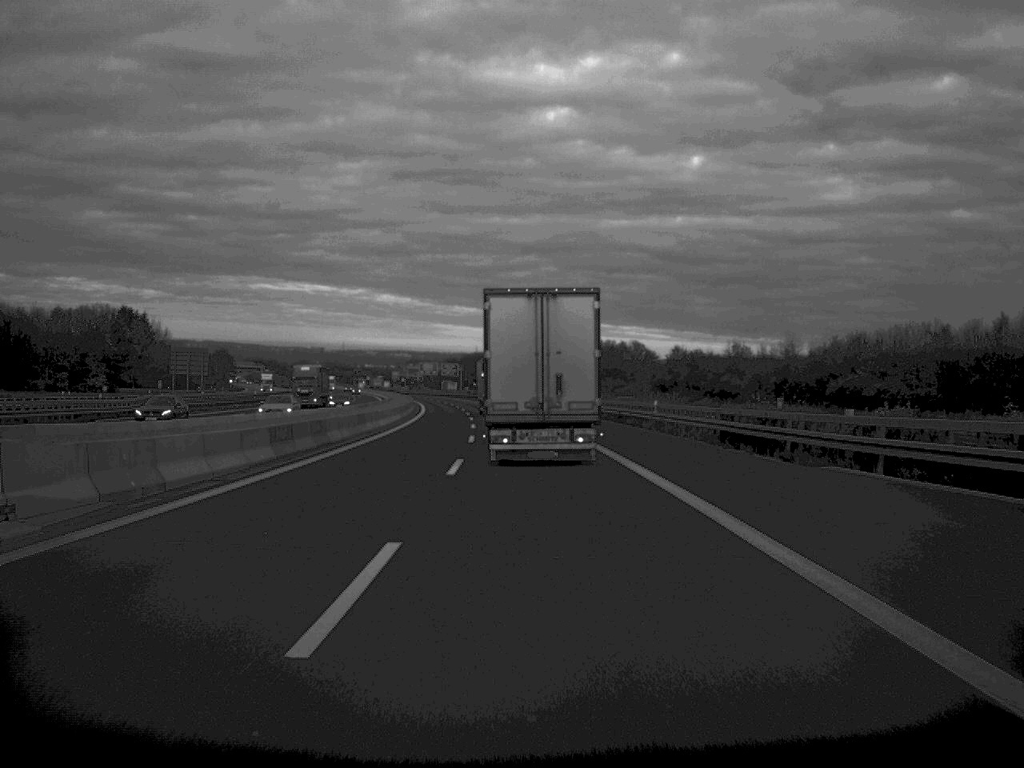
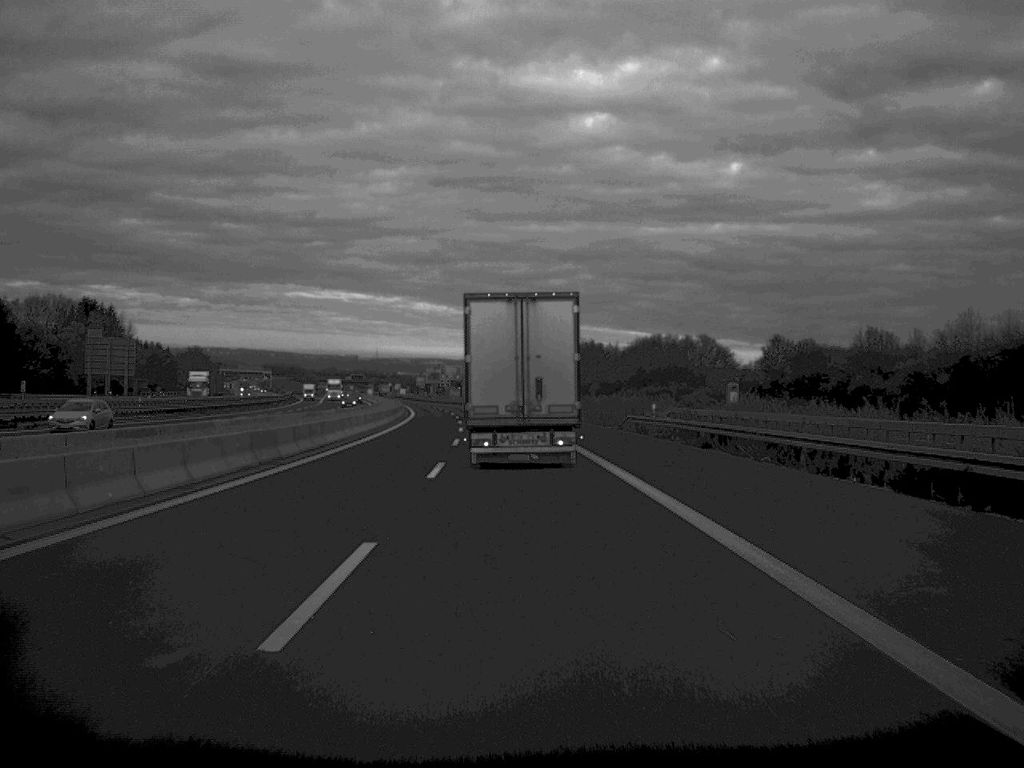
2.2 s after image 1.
(-0.6, +53.4) m; -2°
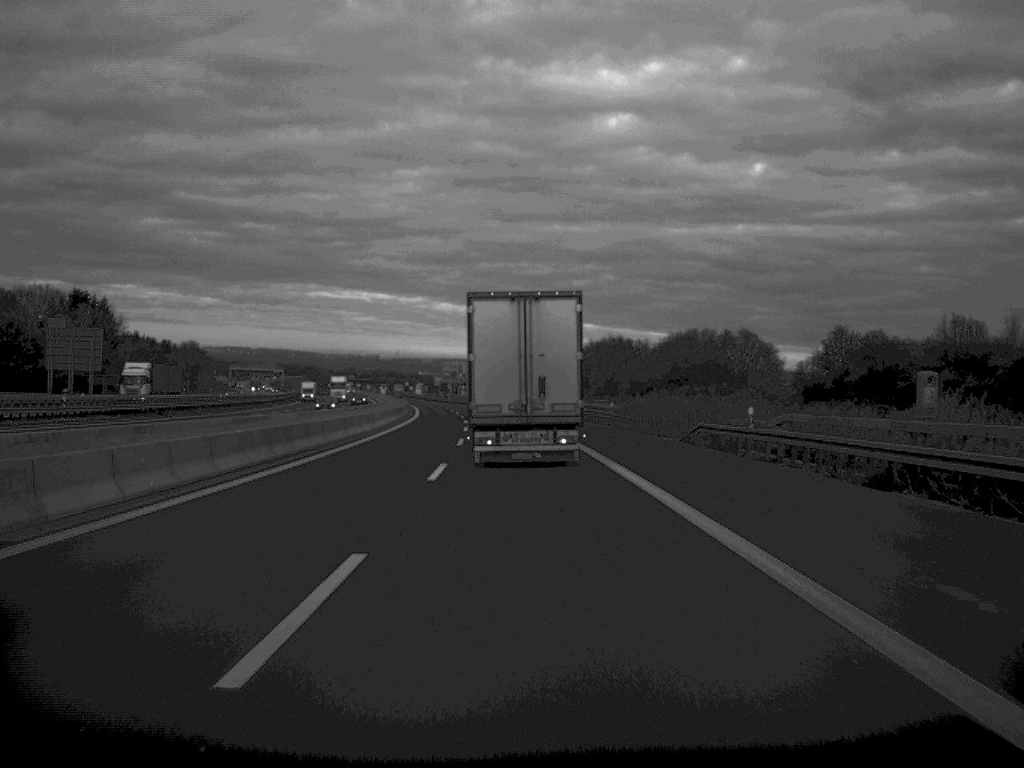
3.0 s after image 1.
(-0.2, +18.6) m; -1°
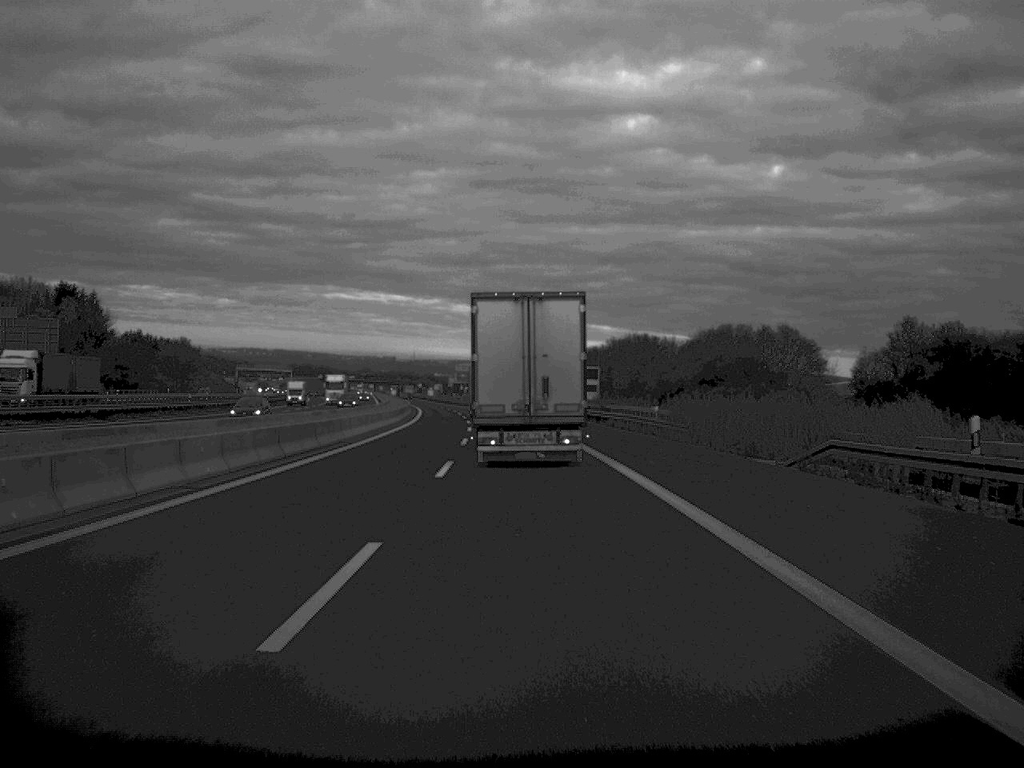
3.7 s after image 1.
(-0.1, +17.0) m; -1°
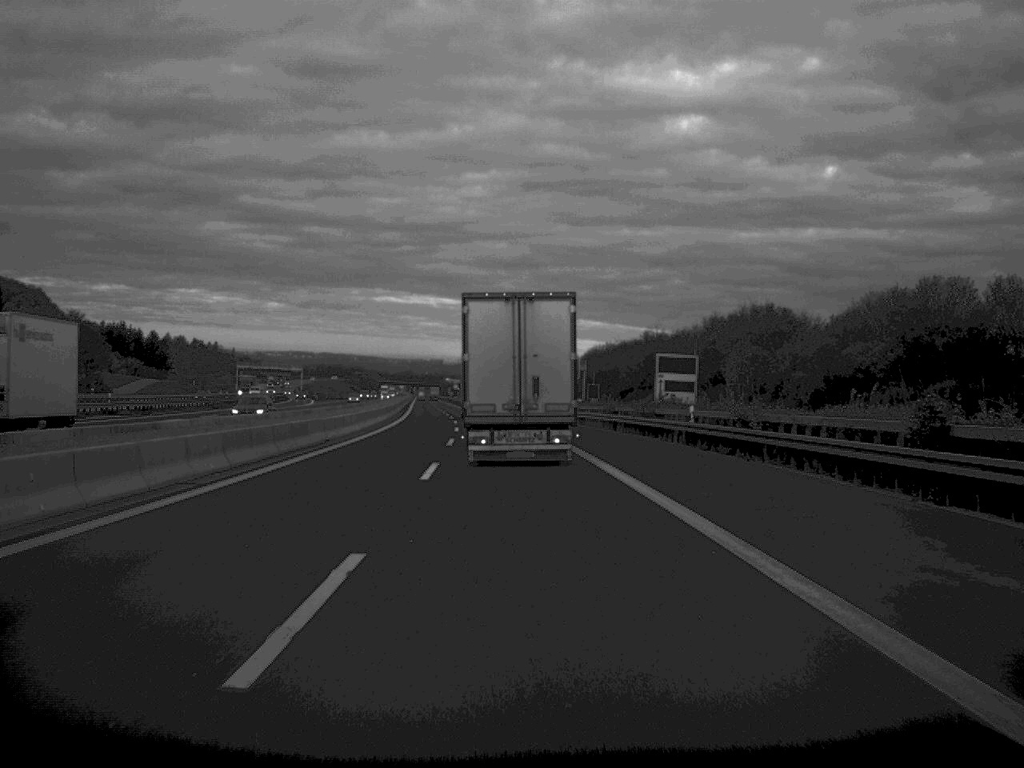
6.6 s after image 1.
(-1.5, +72.2) m; -2°
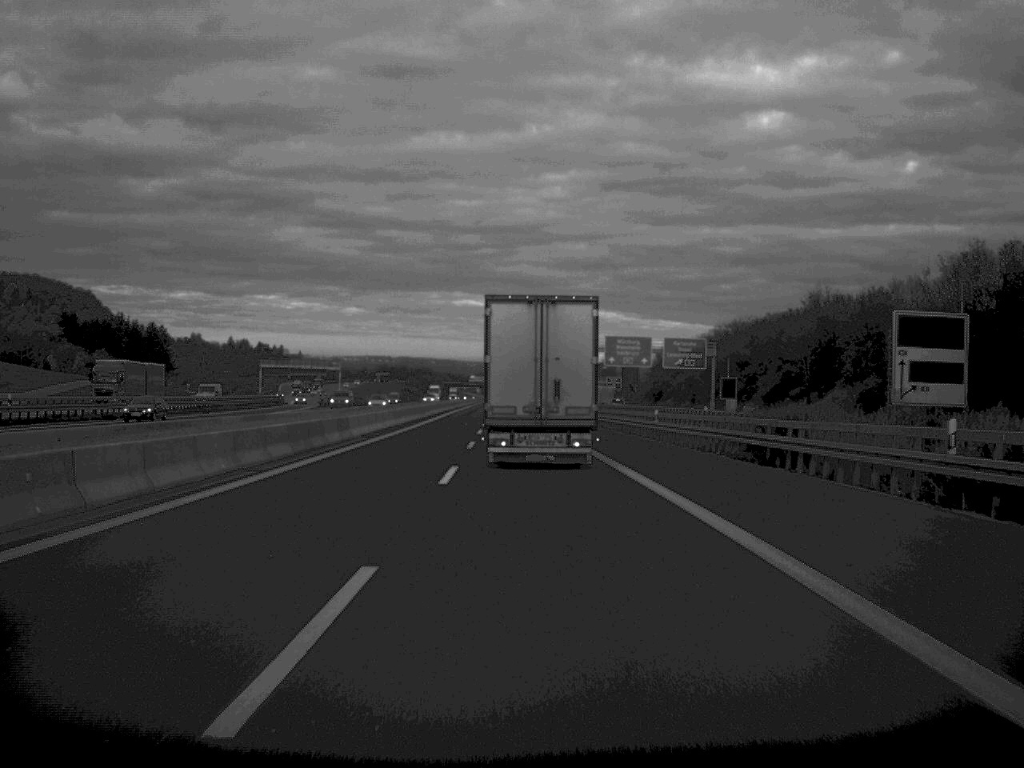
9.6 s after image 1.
(-2.4, +72.2) m; -4°
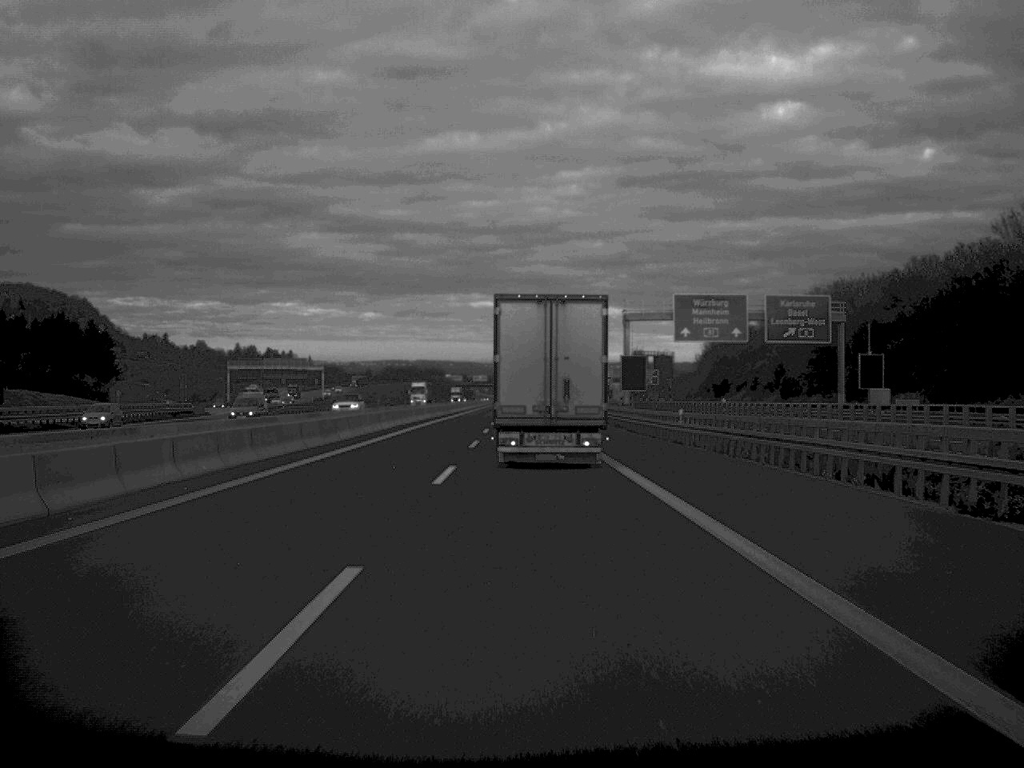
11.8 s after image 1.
(-0.5, +53.7) m; -1°
